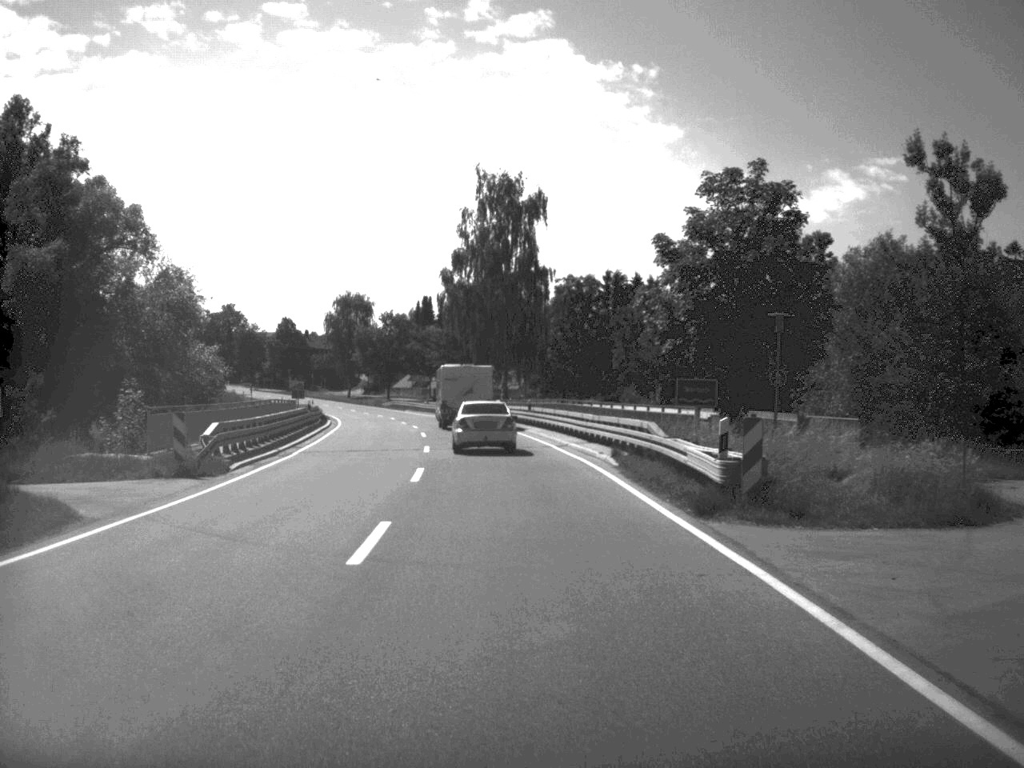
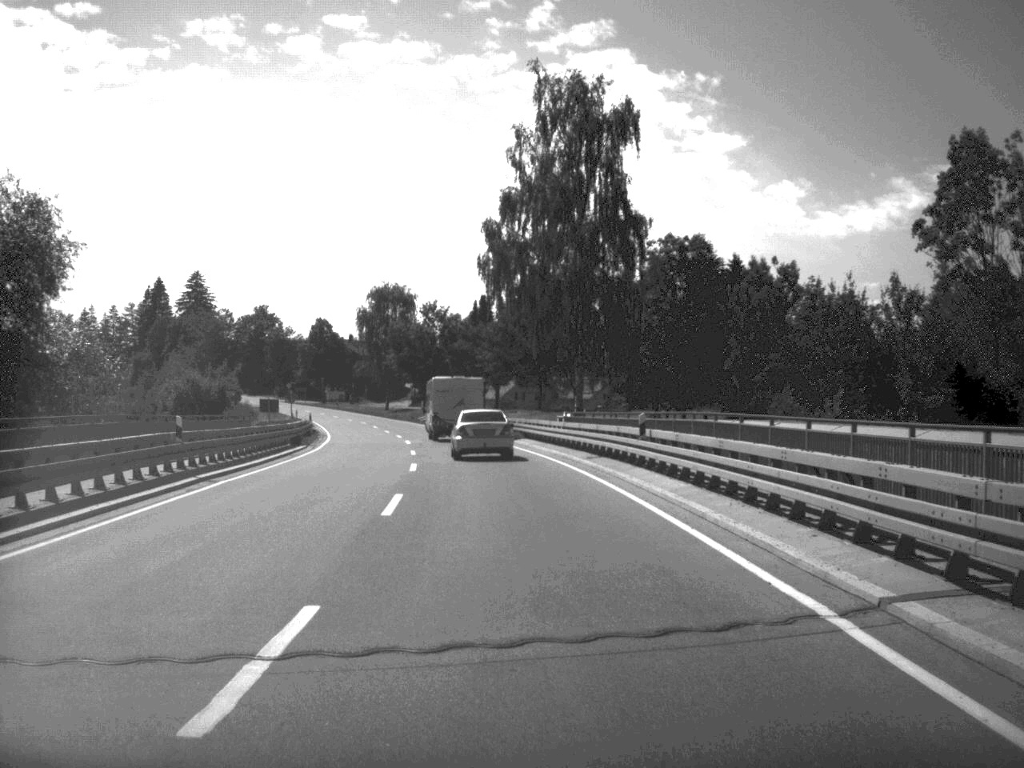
(-0.8, +29.6) m; -3°
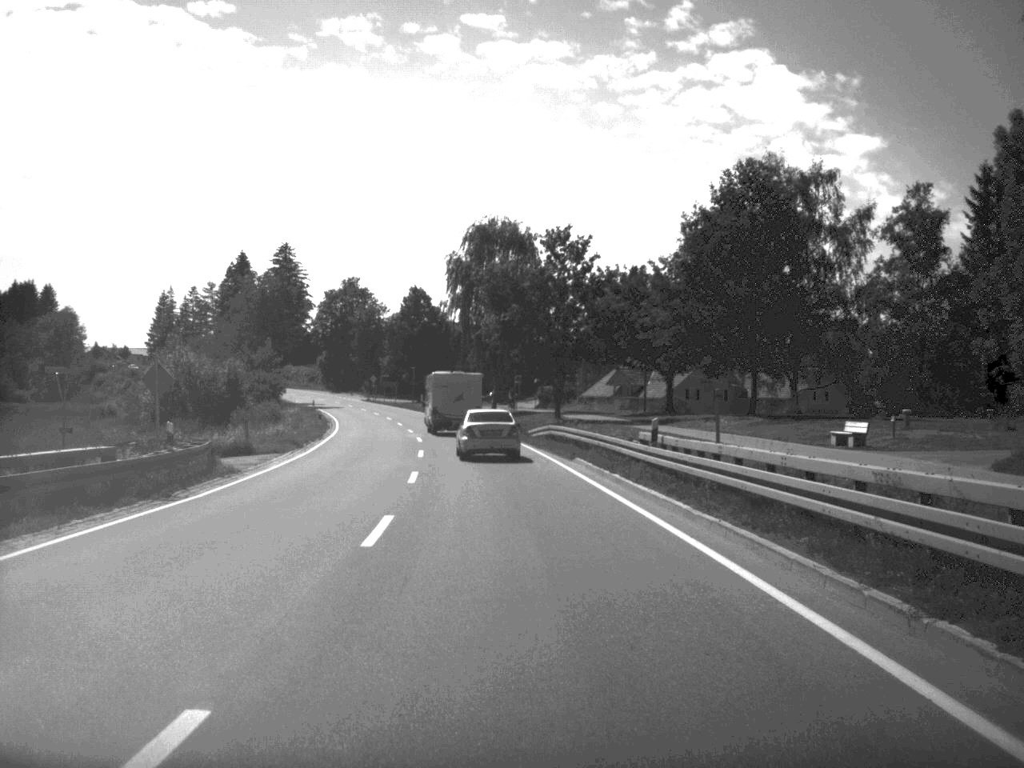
(-2.9, +50.7) m; -7°
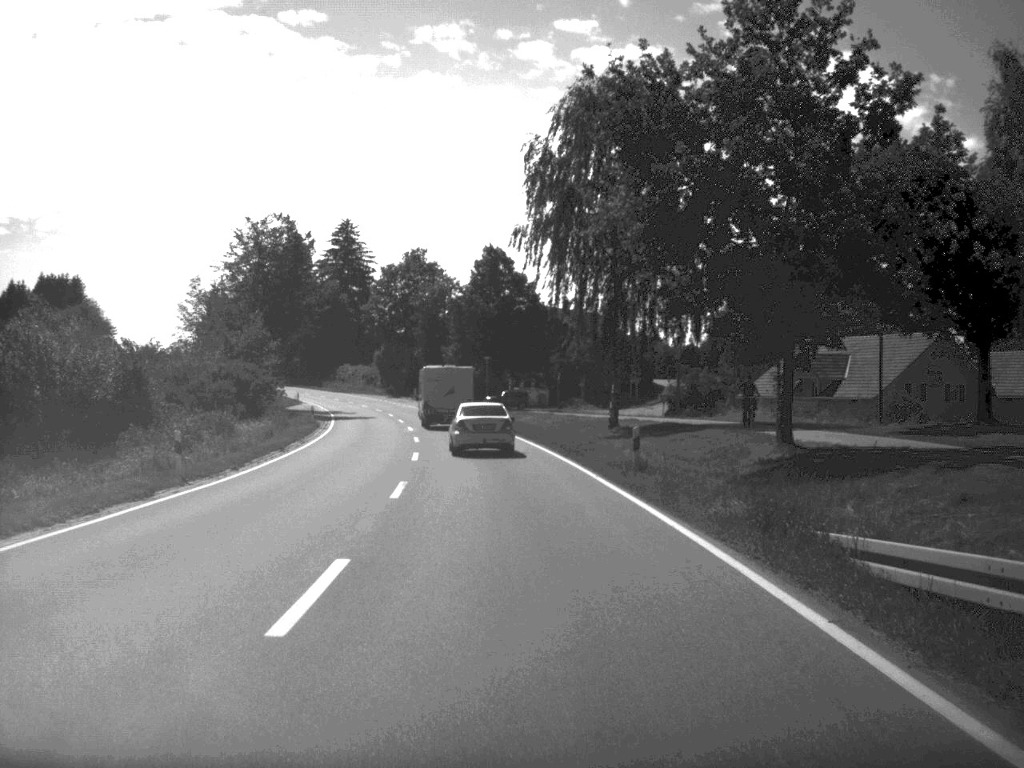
(-1.7, +41.3) m; -5°
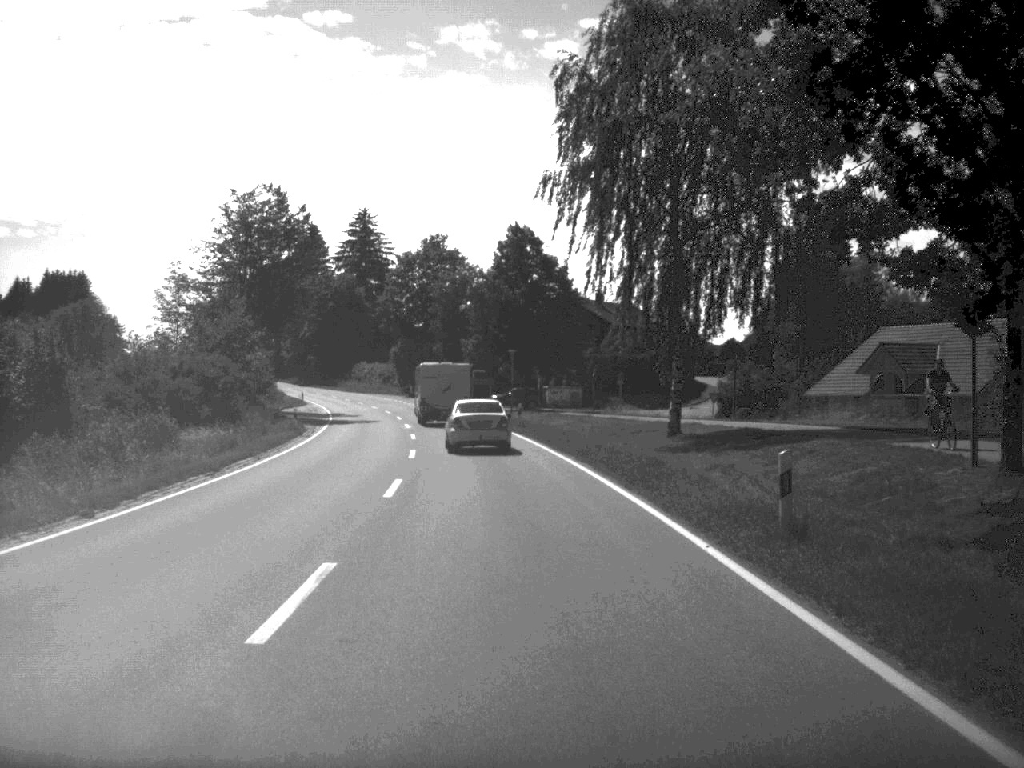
(-0.1, +12.1) m; -1°
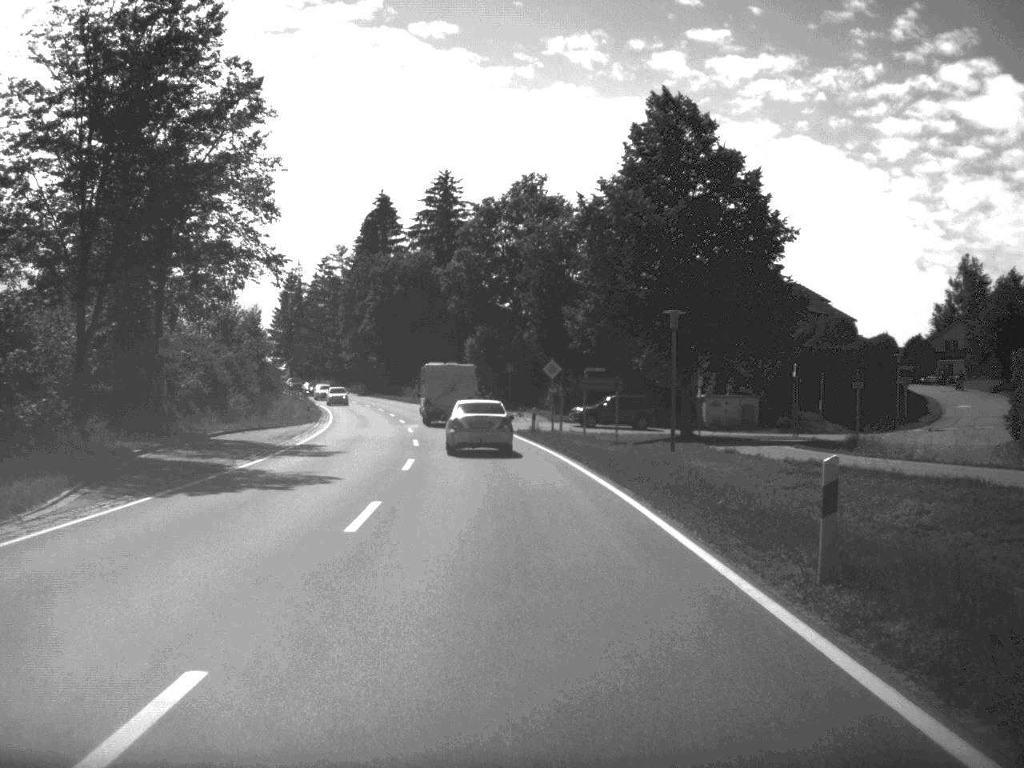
(-1.7, +40.6) m; -5°
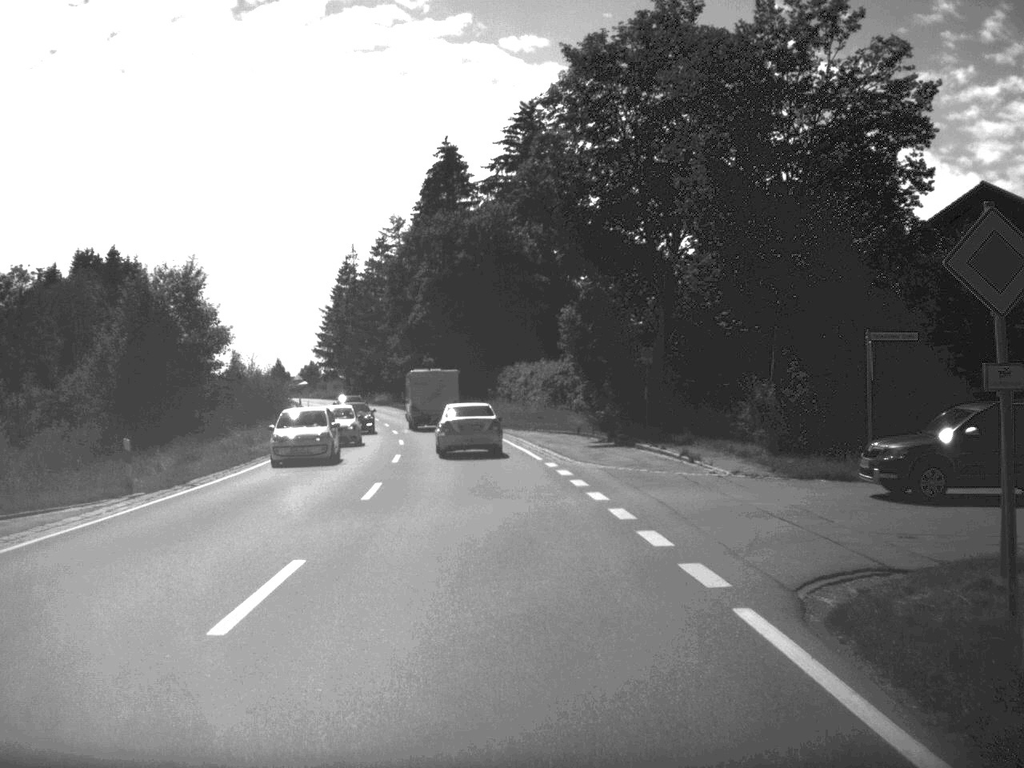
(-1.6, +41.6) m; -5°
